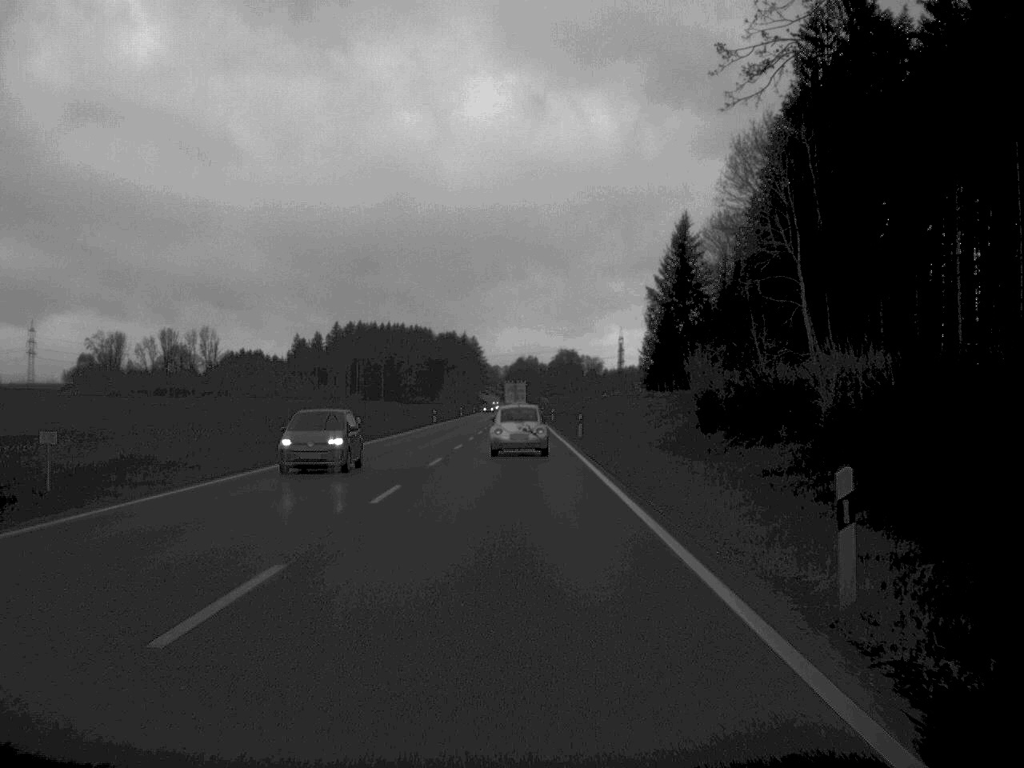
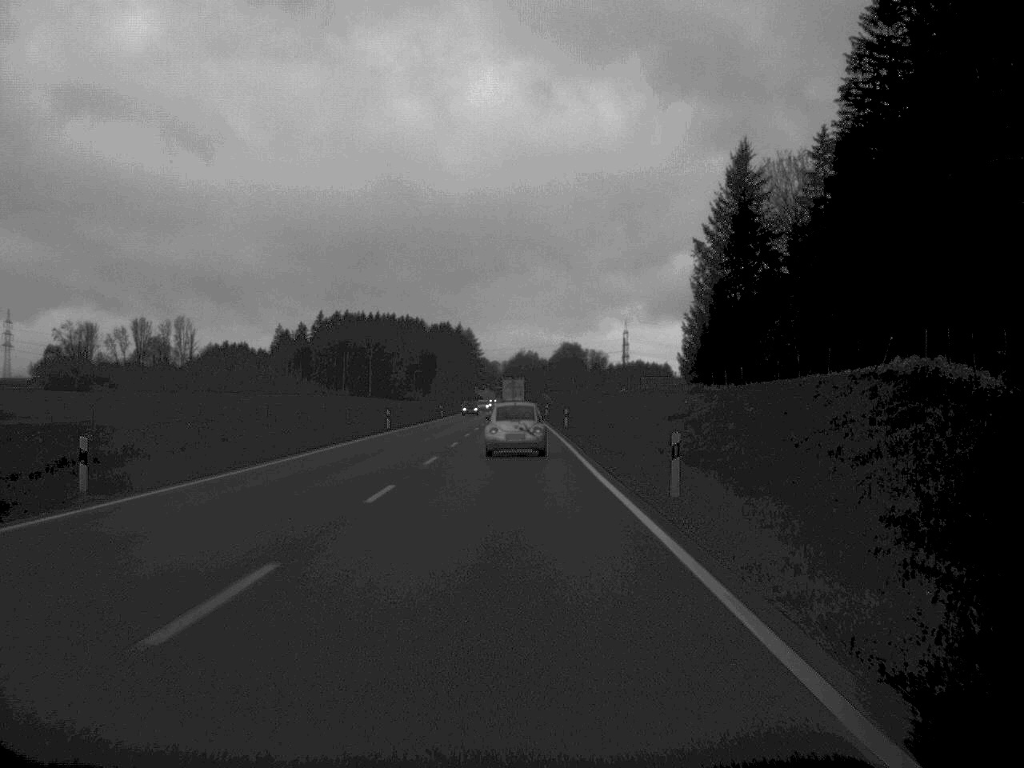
(0.0, +35.8) m; 0°
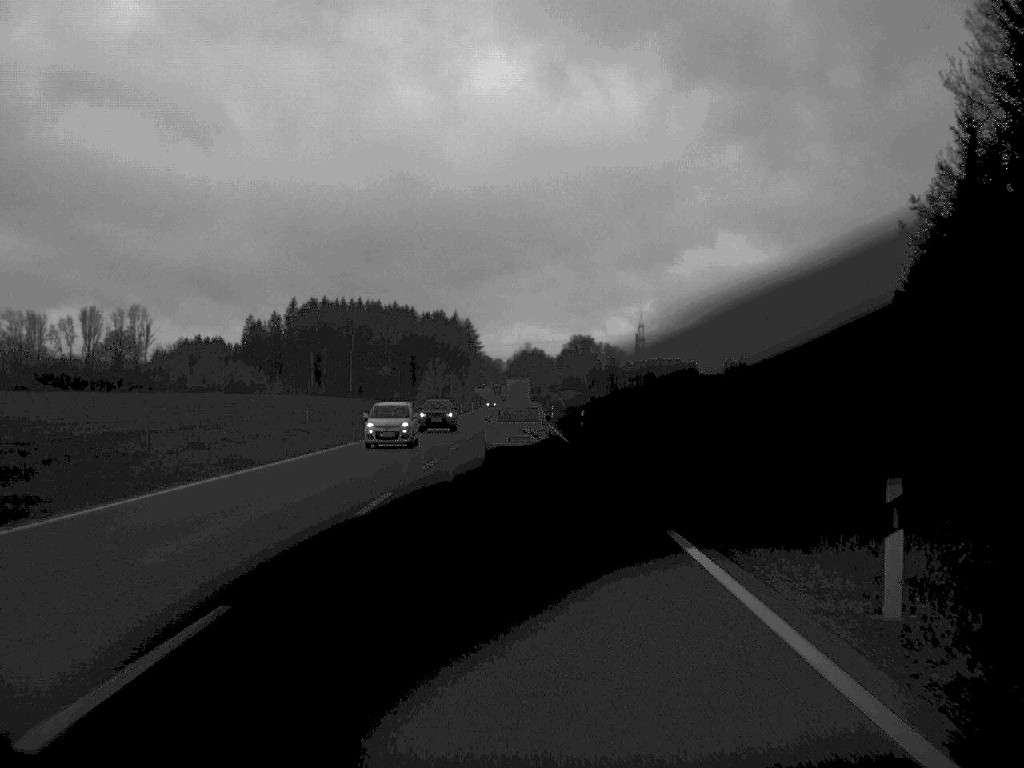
(-0.4, +61.2) m; 0°
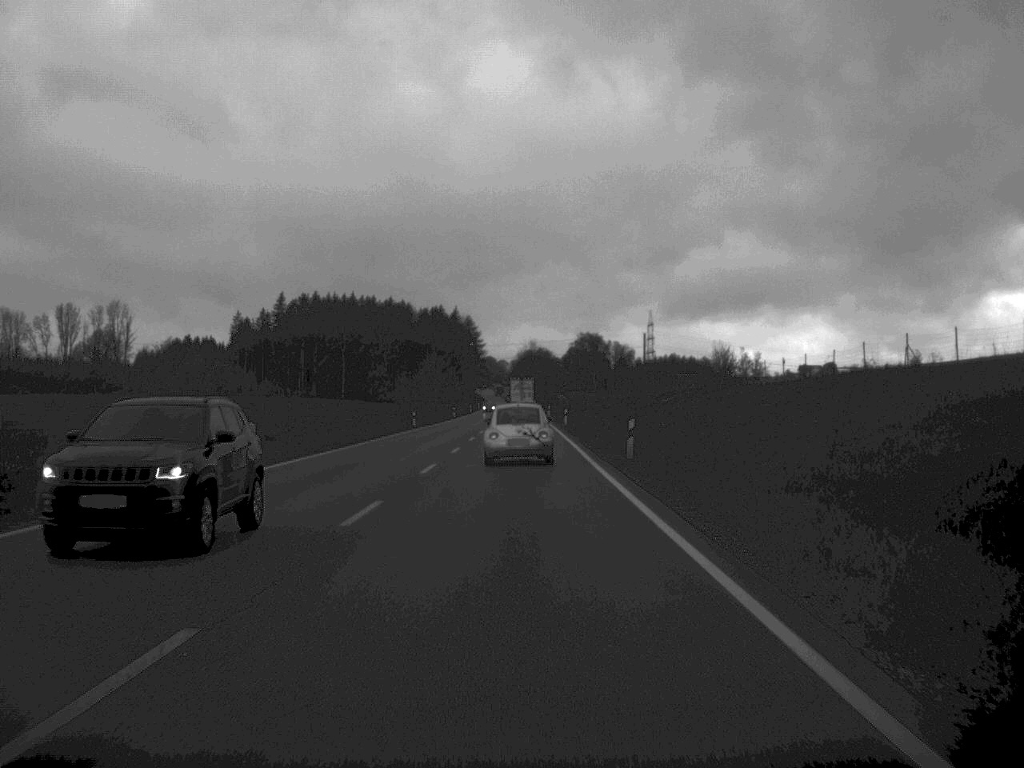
(0.0, +25.0) m; 0°
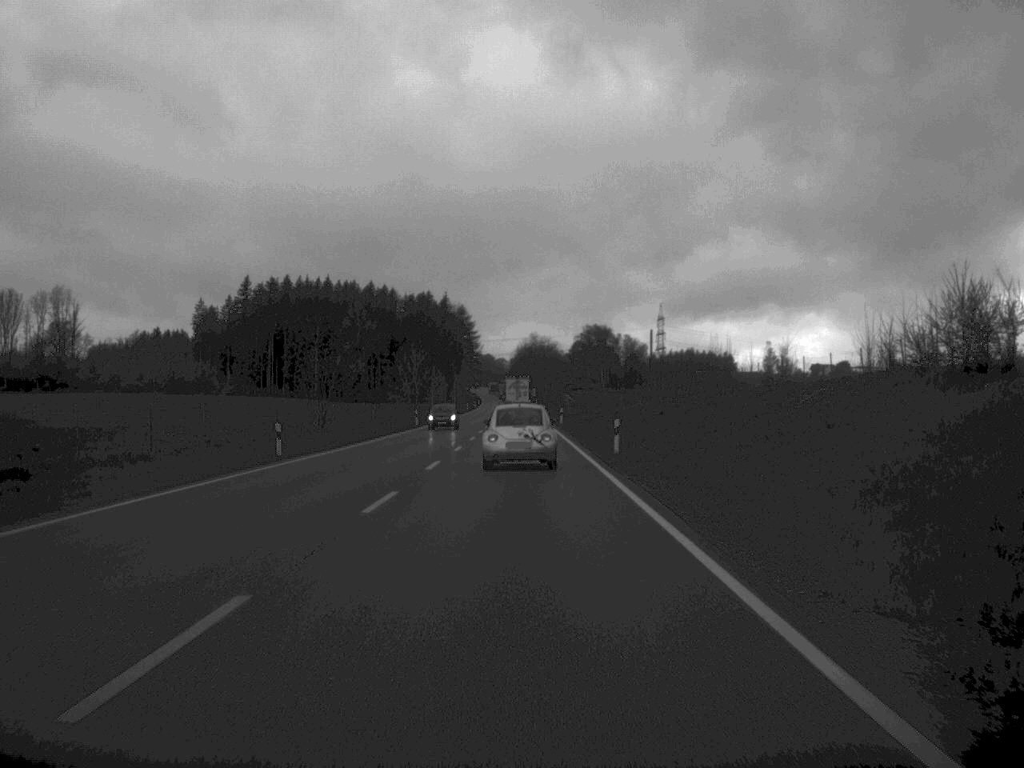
(-0.1, +45.7) m; 0°
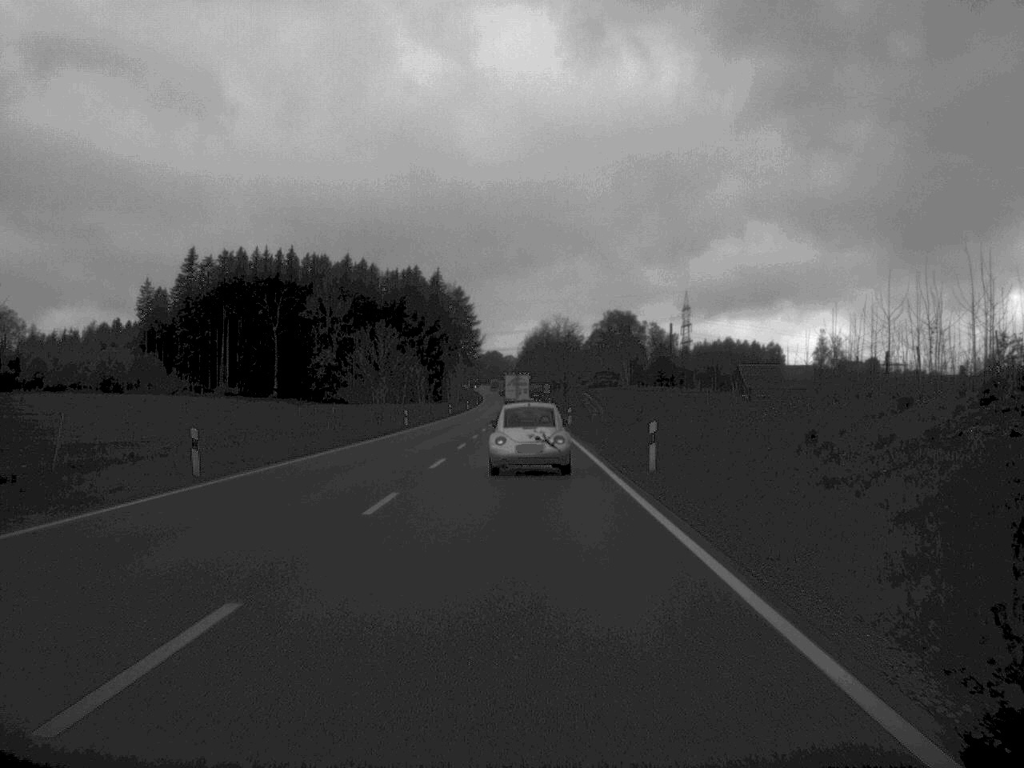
(-0.1, +59.0) m; -1°
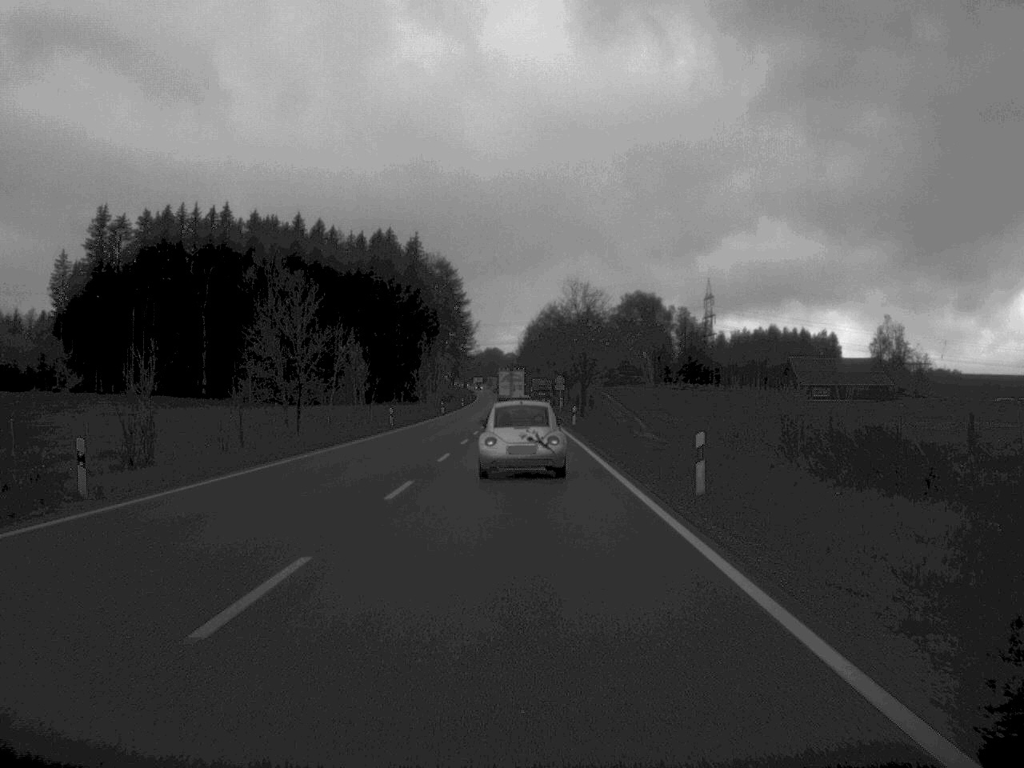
(-0.1, +56.7) m; 0°
